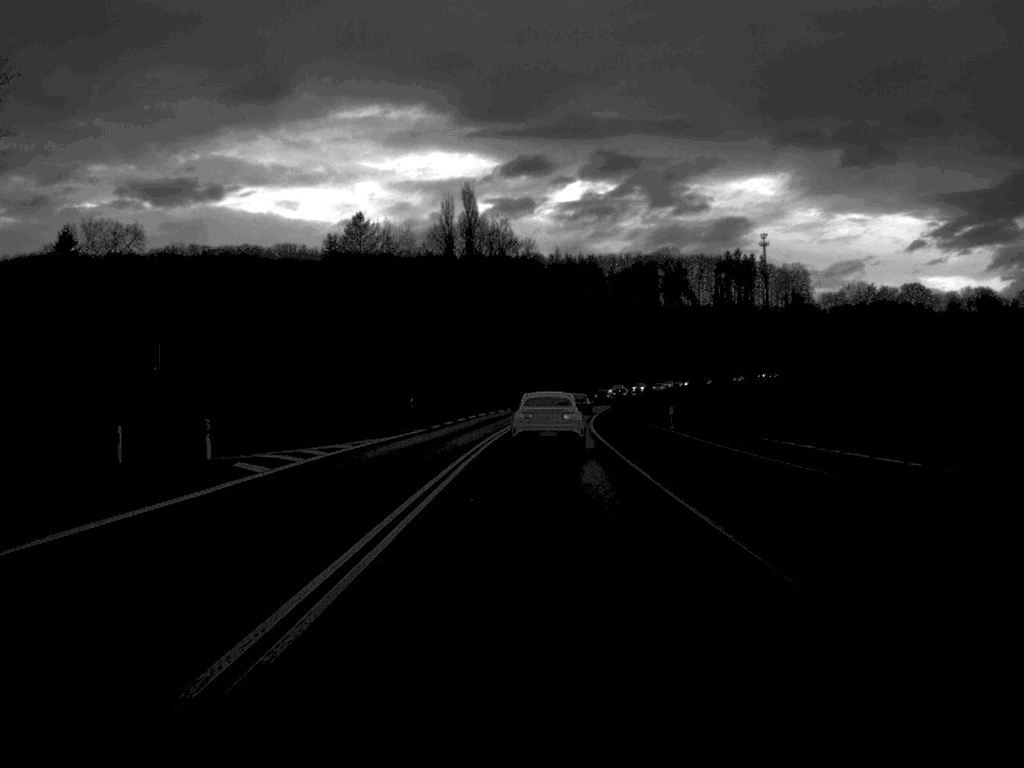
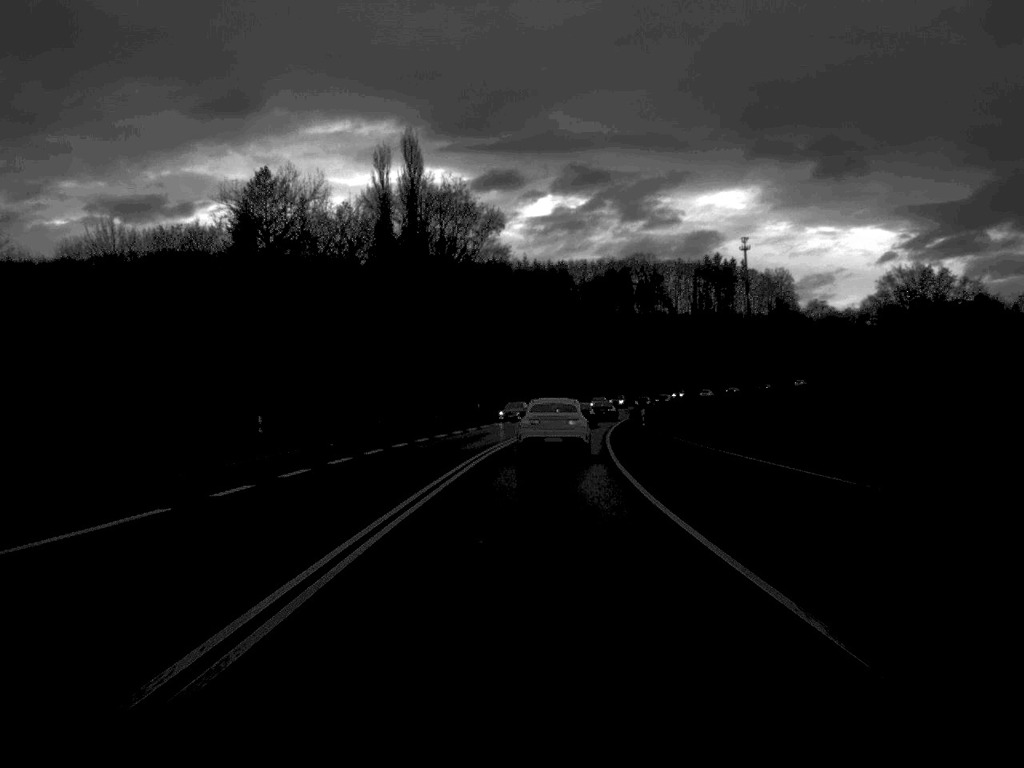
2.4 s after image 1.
(+0.5, +40.0) m; +1°
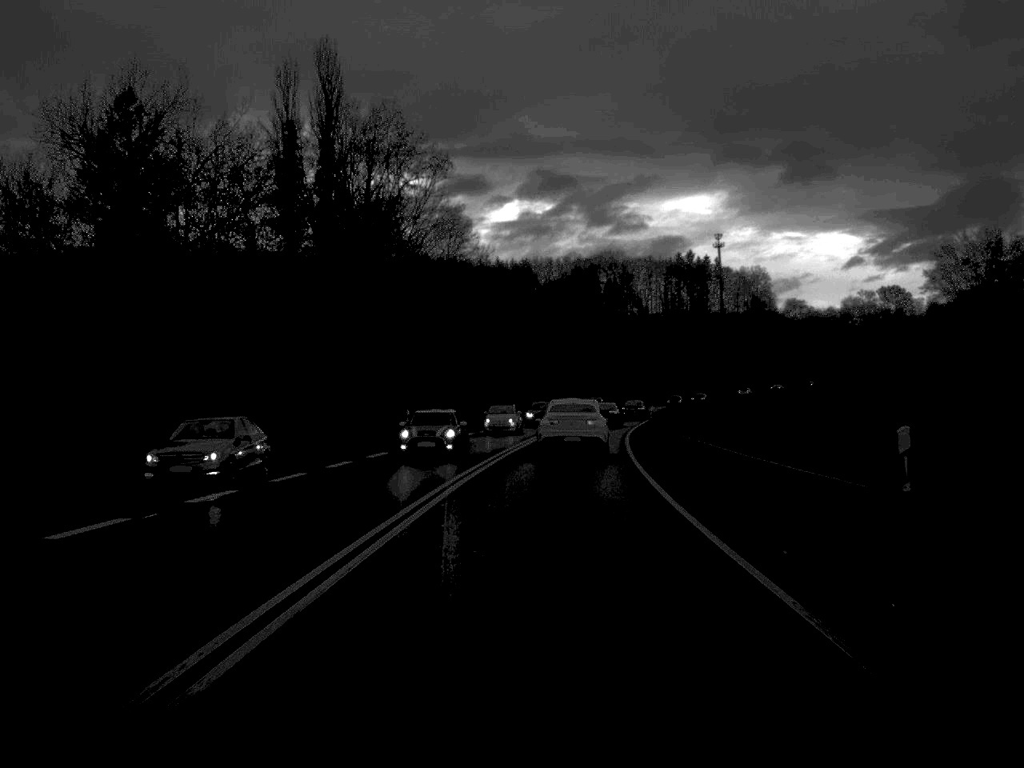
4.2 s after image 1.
(+0.4, +32.3) m; +2°
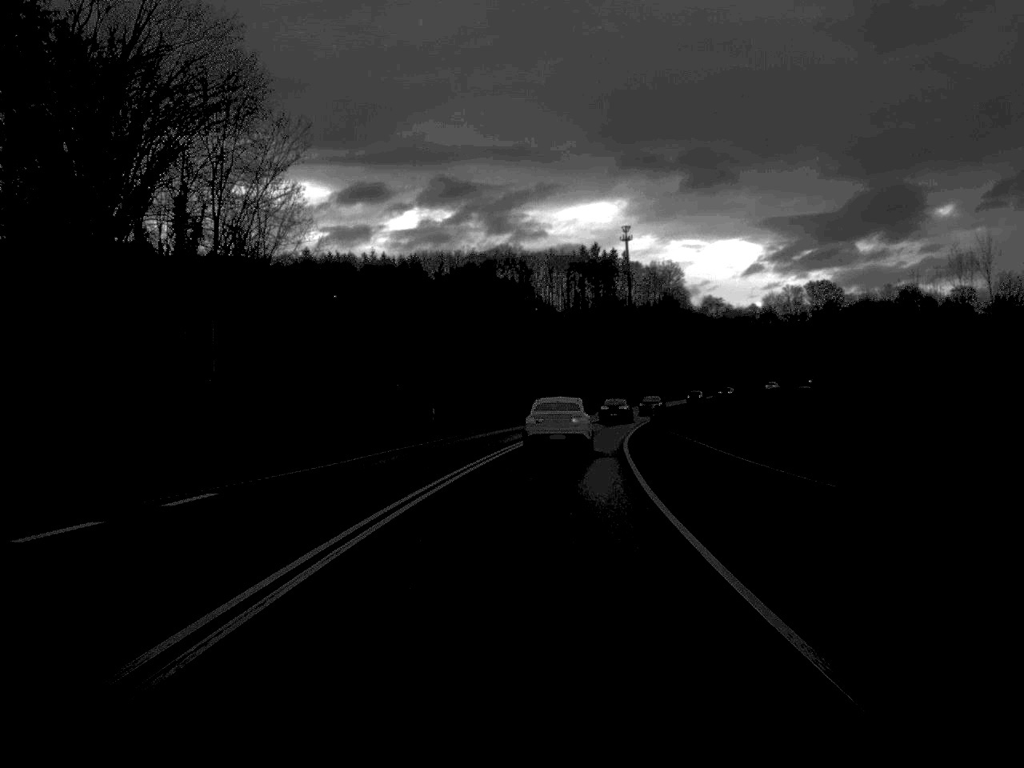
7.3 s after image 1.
(+2.4, +53.5) m; +5°
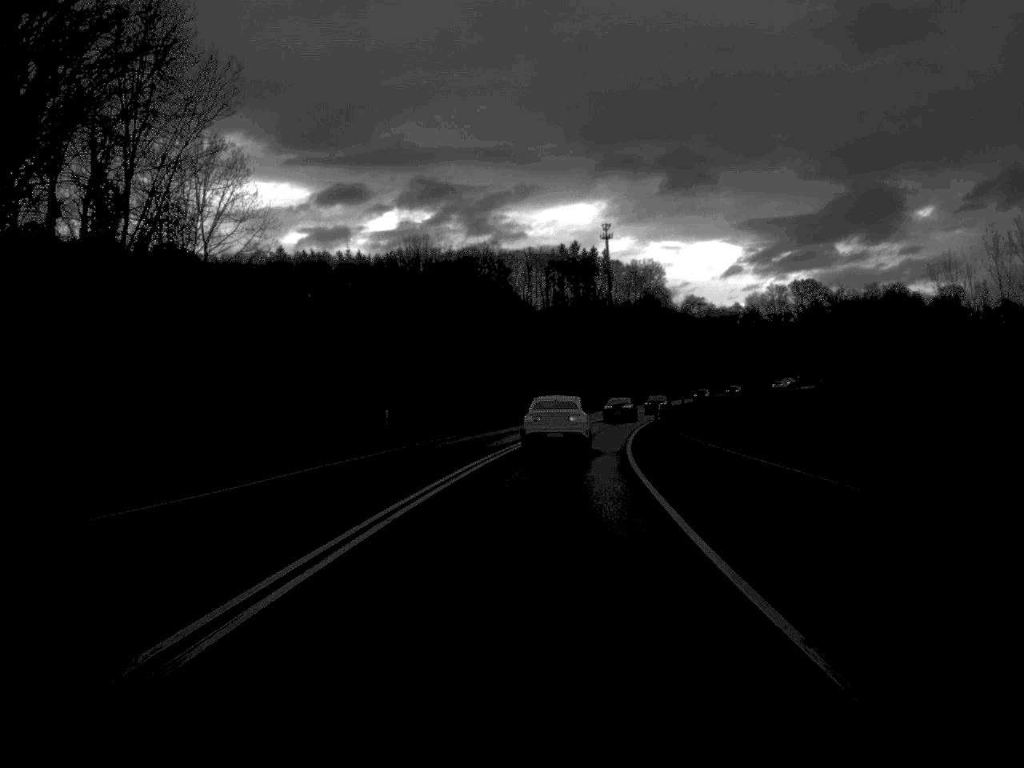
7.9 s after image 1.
(+0.1, +10.9) m; +1°
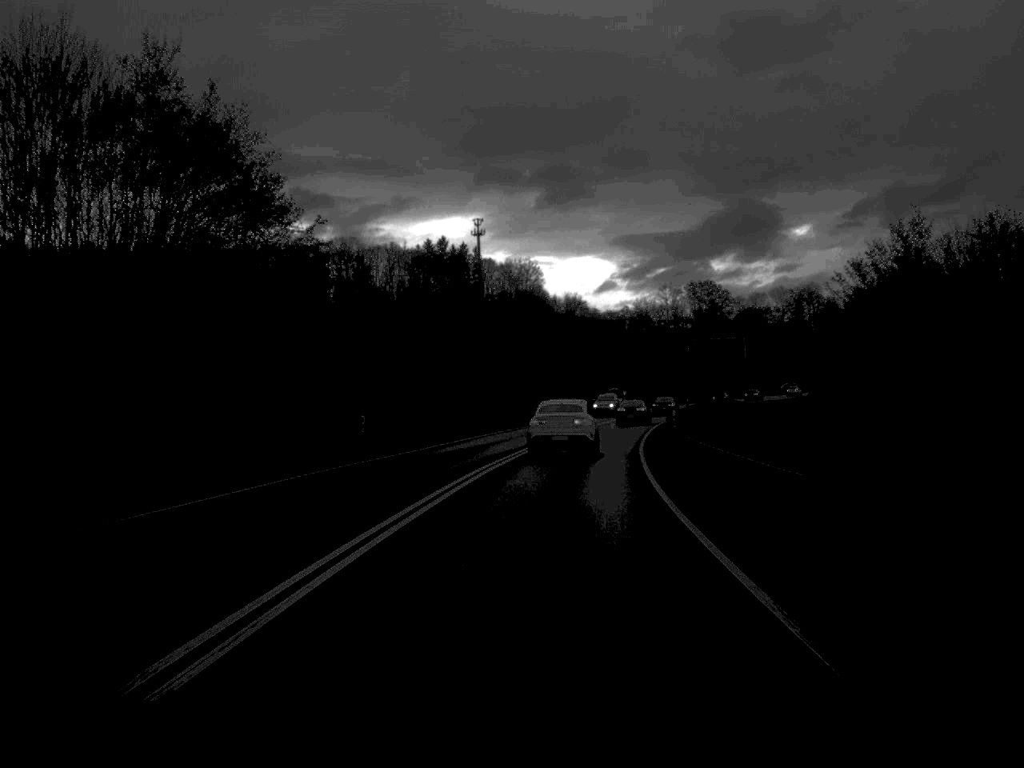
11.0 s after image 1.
(+2.8, +55.0) m; +6°
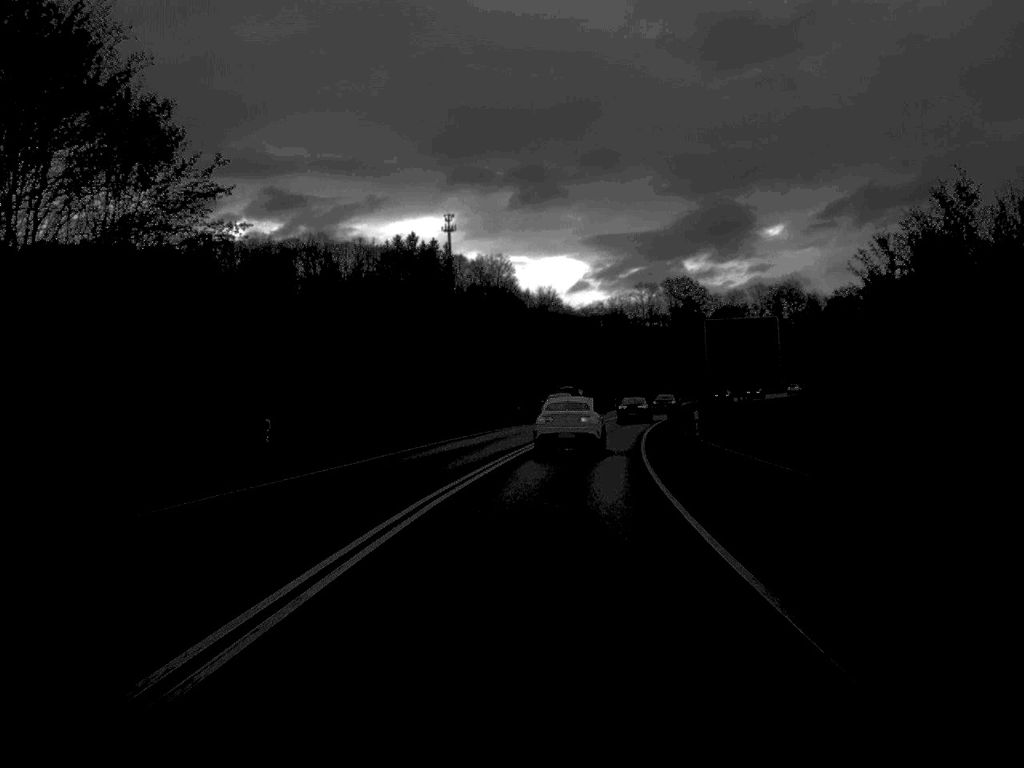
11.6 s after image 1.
(+0.1, +11.1) m; +1°
